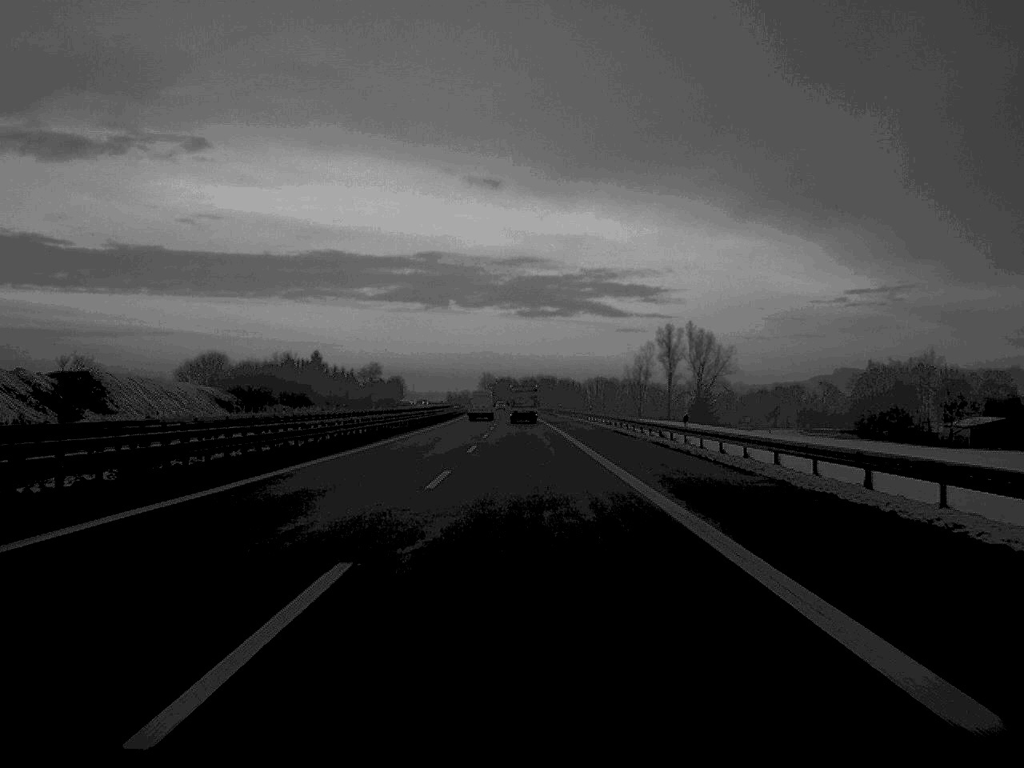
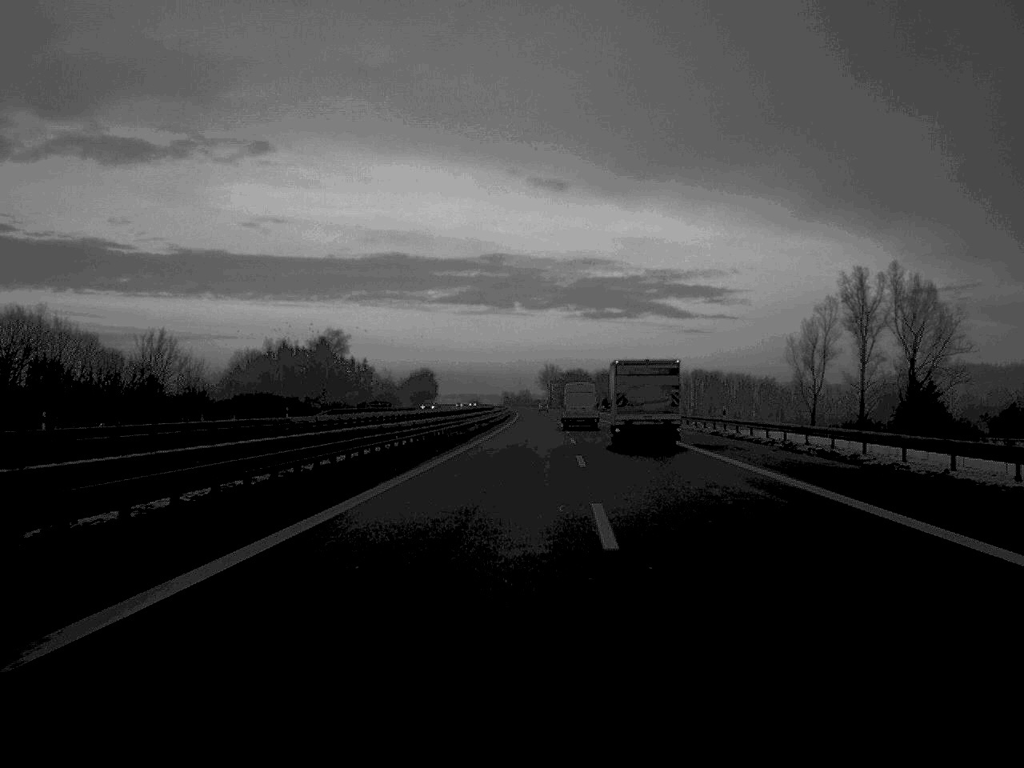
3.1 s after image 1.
(-3.4, +134.6) m; -3°
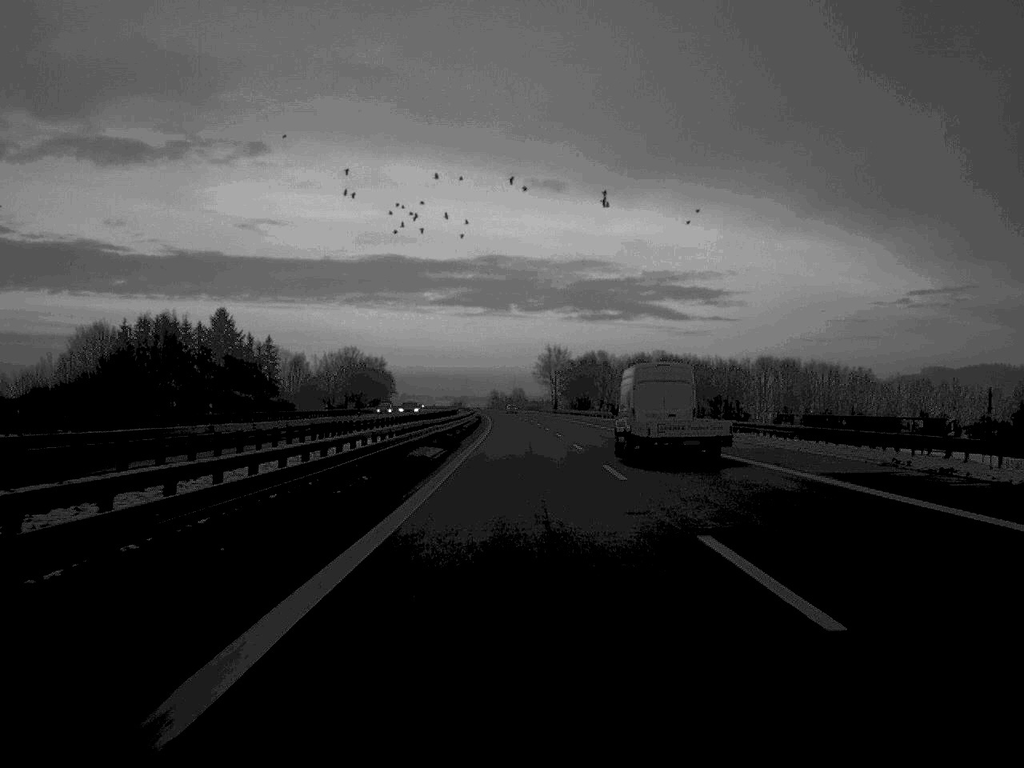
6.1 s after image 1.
(+0.8, +129.7) m; 0°
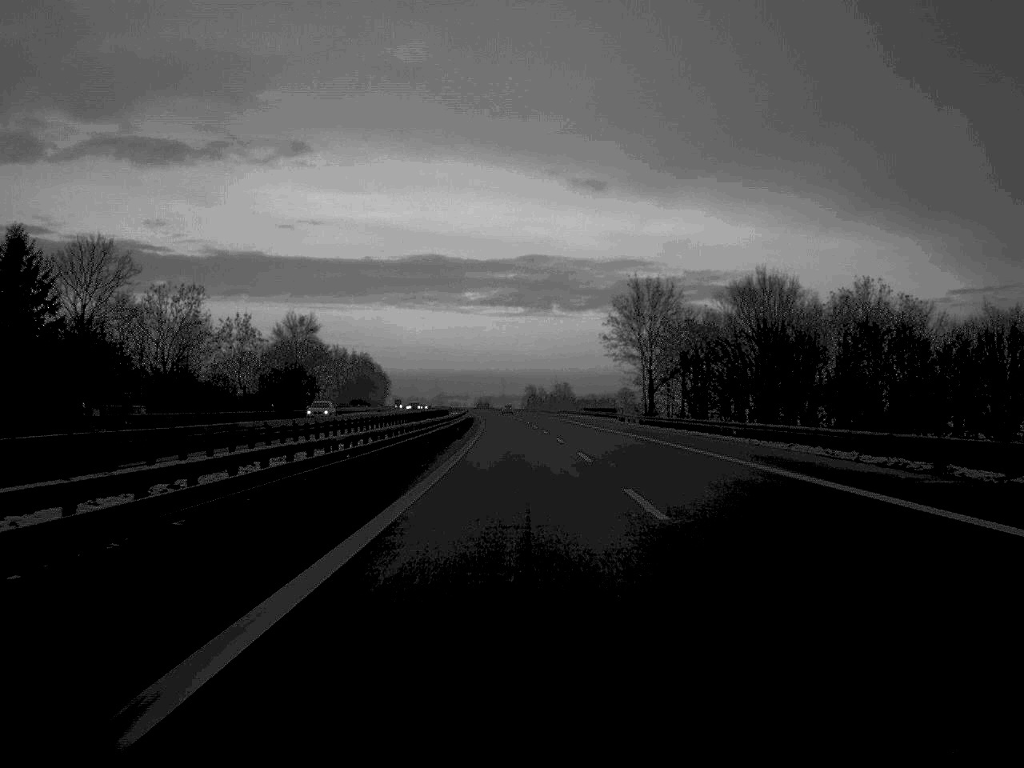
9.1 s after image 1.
(-1.9, +133.8) m; -2°
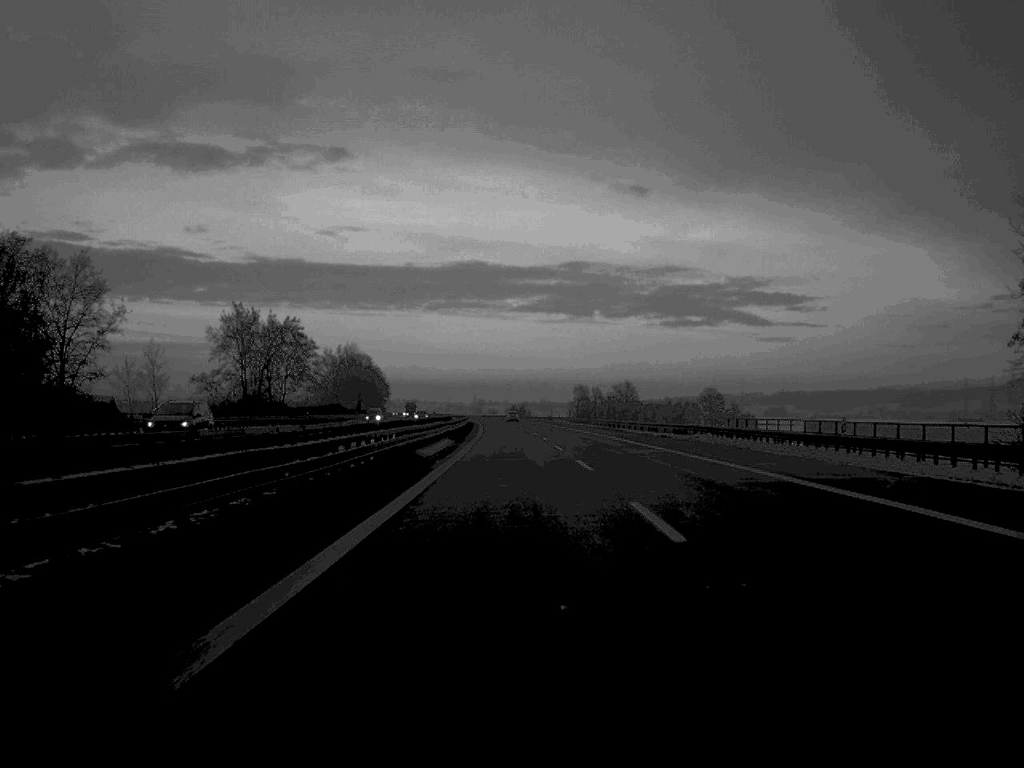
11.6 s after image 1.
(-1.7, +109.8) m; -2°
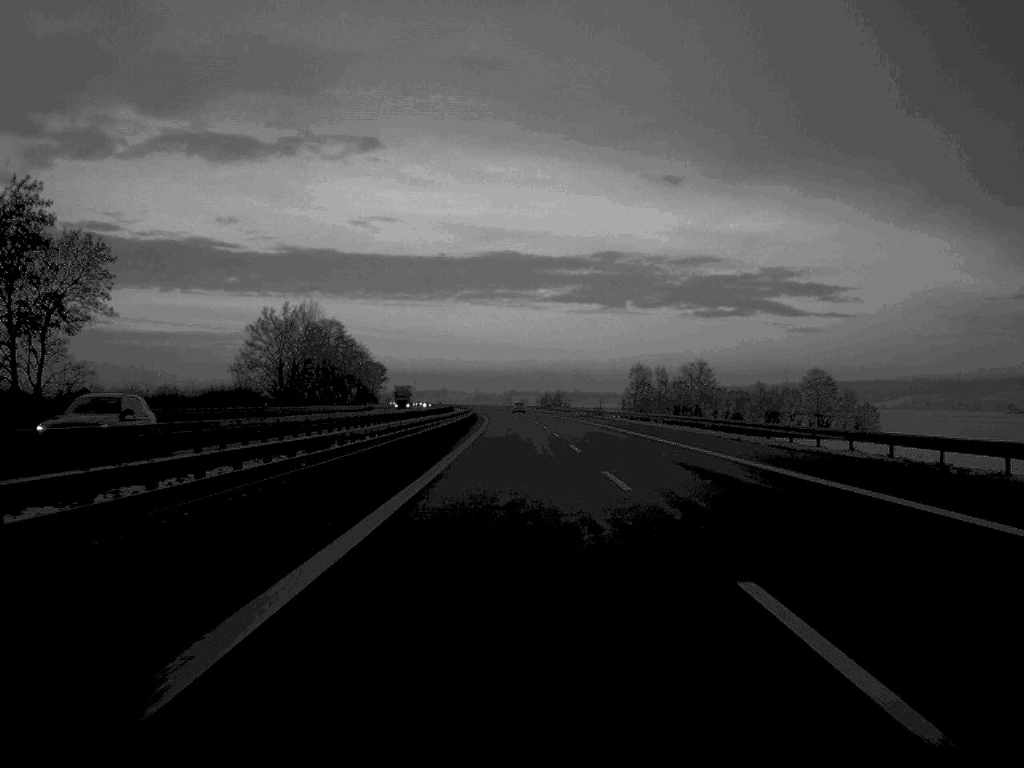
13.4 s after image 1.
(-1.1, +81.2) m; -1°
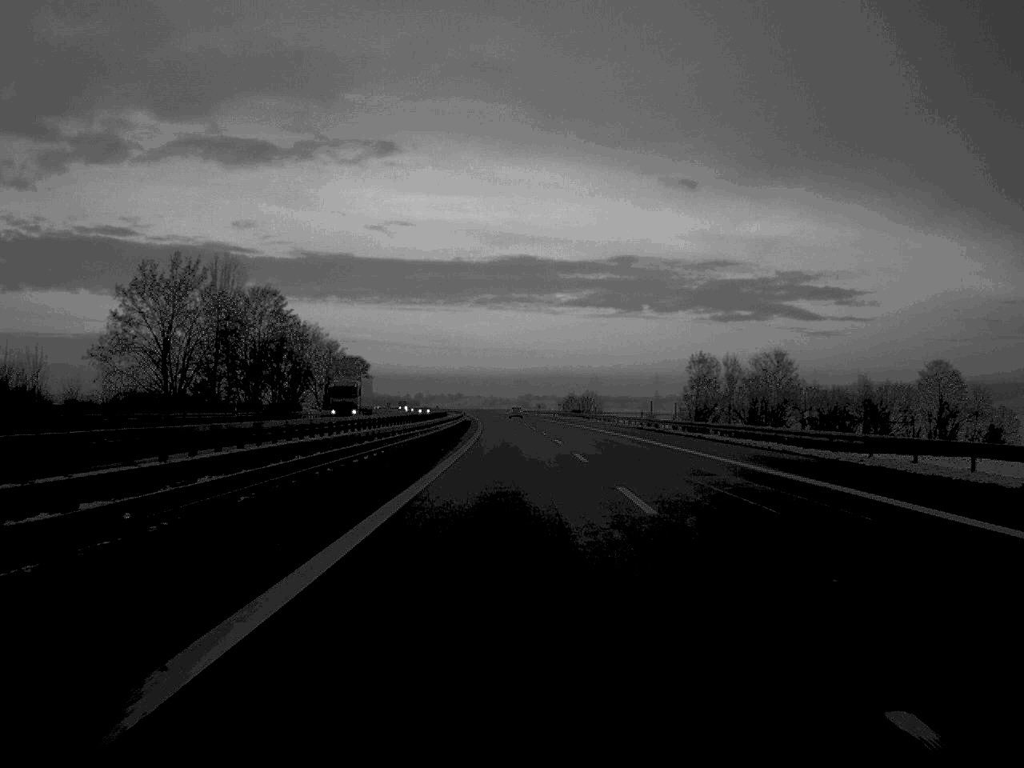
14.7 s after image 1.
(-0.3, +58.0) m; -1°
